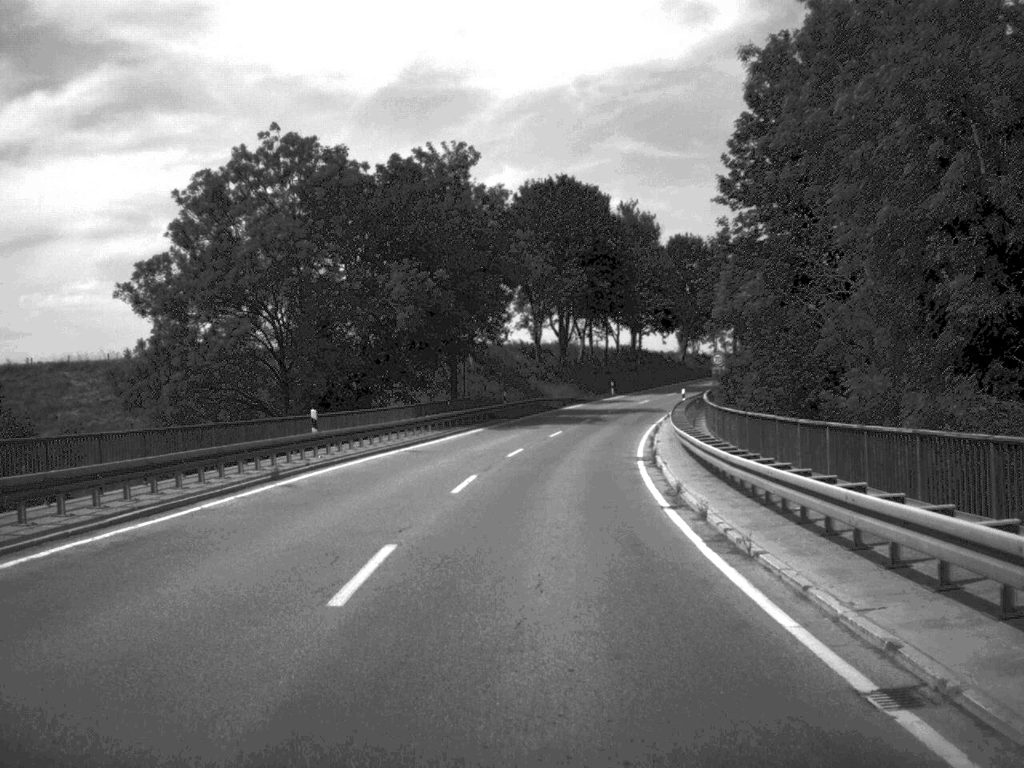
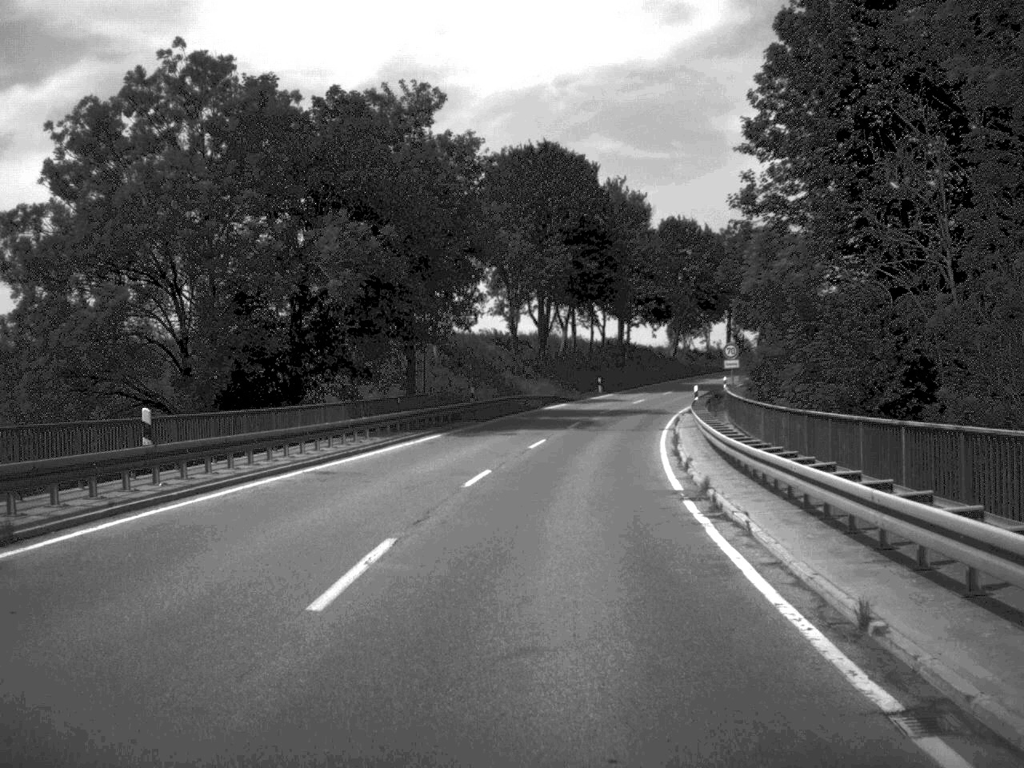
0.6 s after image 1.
(+0.1, +12.4) m; +1°
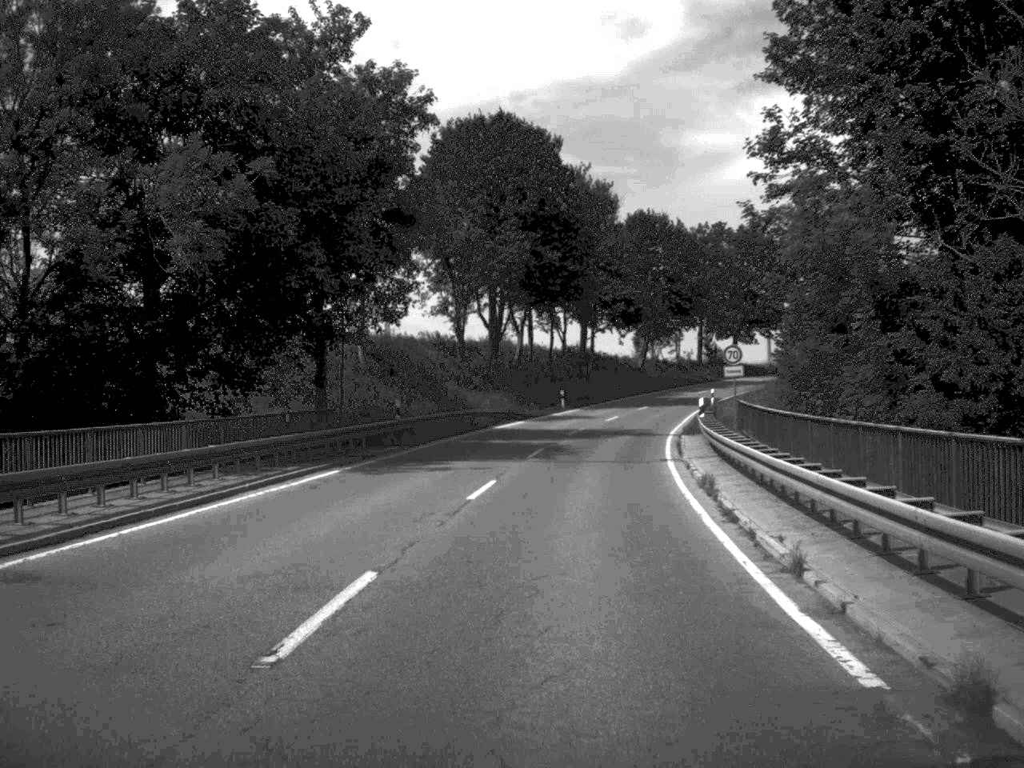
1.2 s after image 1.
(+0.2, +13.0) m; +2°
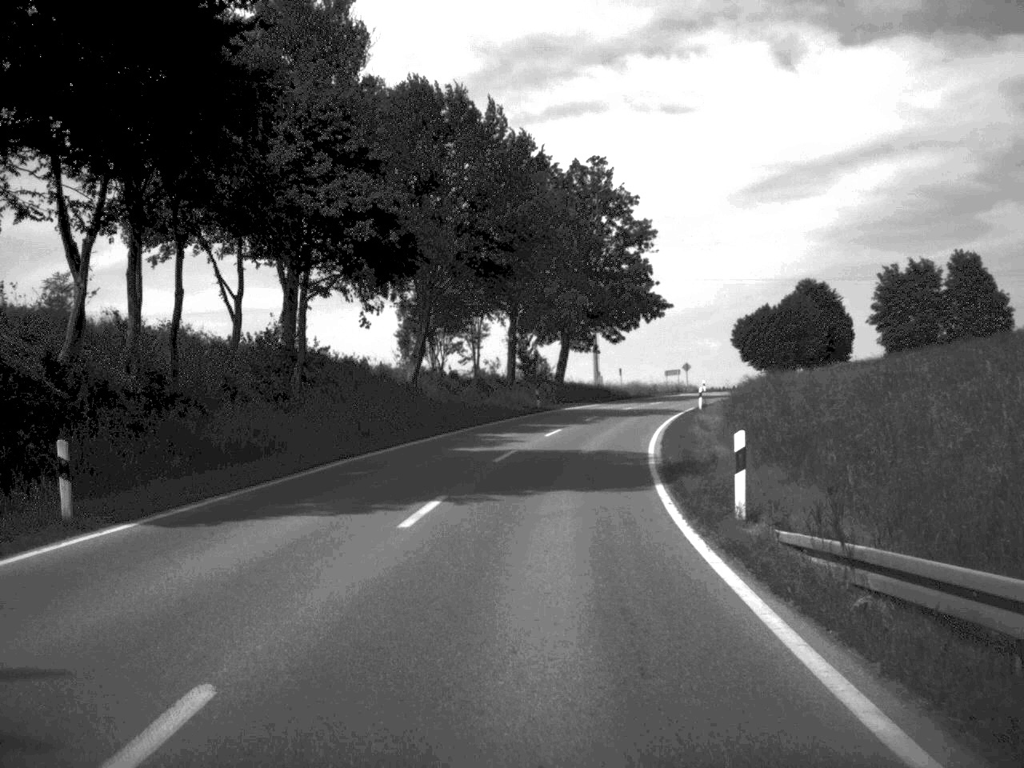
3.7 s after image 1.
(+4.5, +51.3) m; +10°
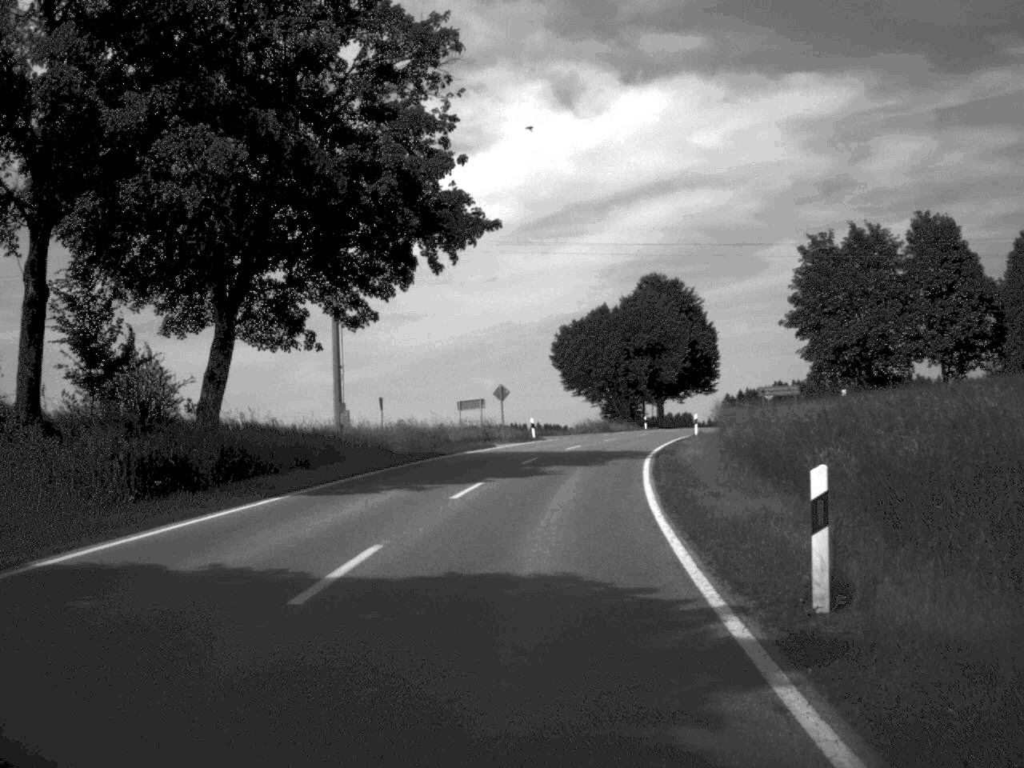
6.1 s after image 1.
(+4.3, +50.5) m; +10°
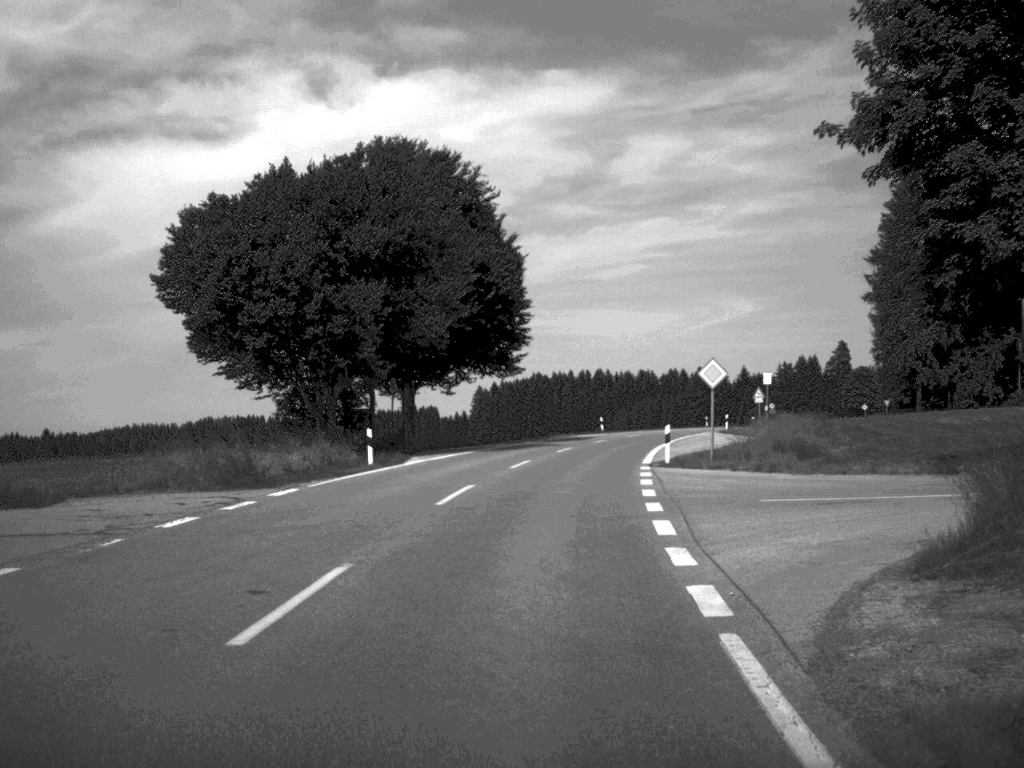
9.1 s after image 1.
(+5.8, +59.0) m; +11°
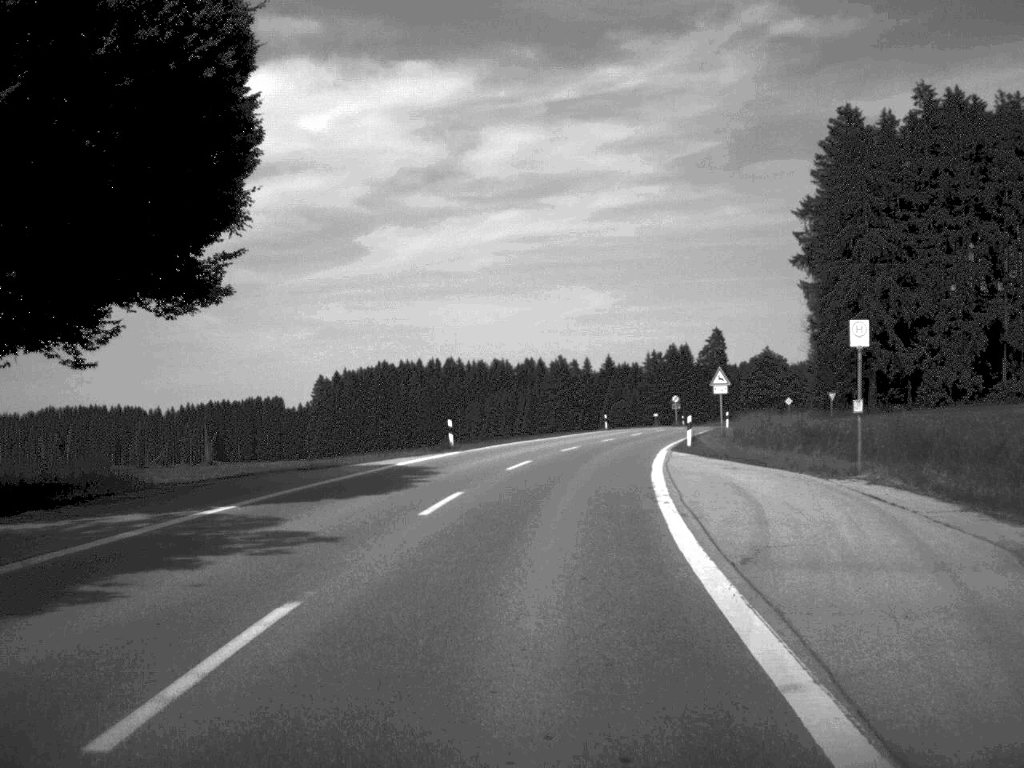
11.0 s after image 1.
(+2.2, +37.5) m; +7°
